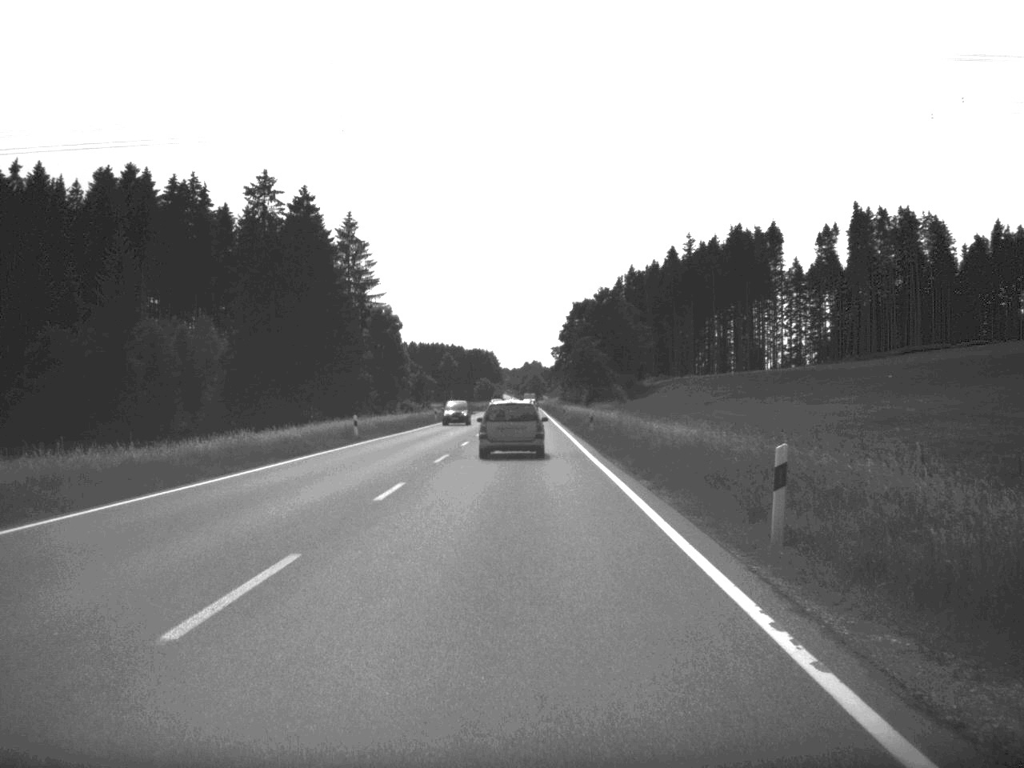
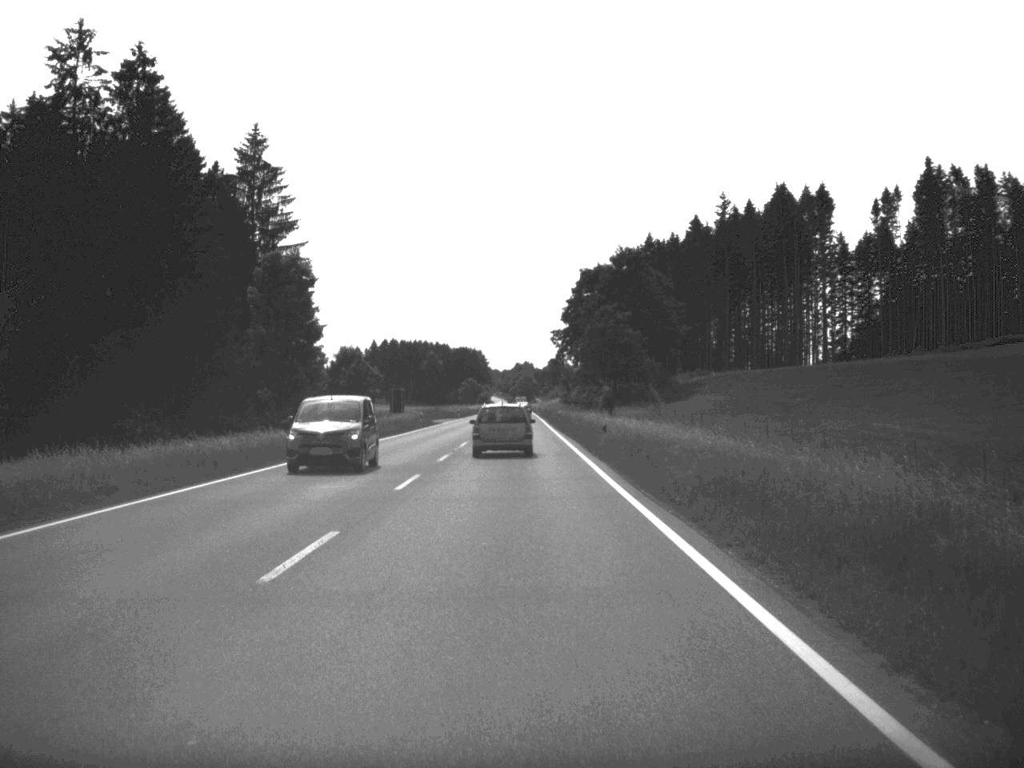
(+0.1, +55.9) m; 0°
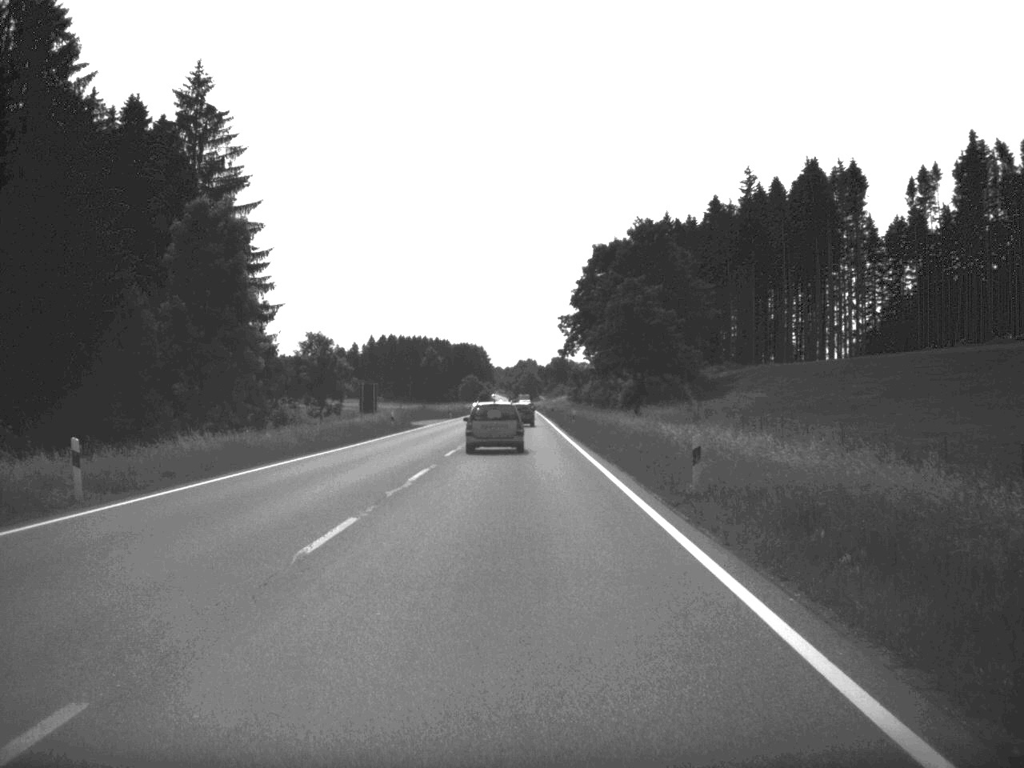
(0.0, +21.6) m; 0°
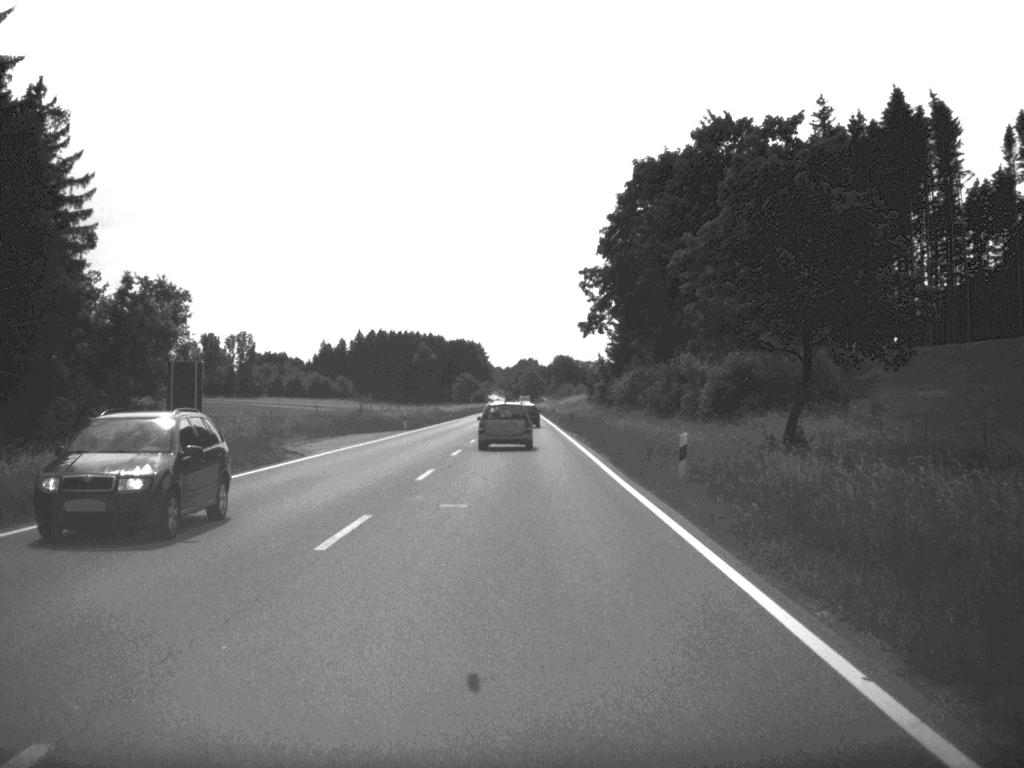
(-0.1, +46.9) m; 0°
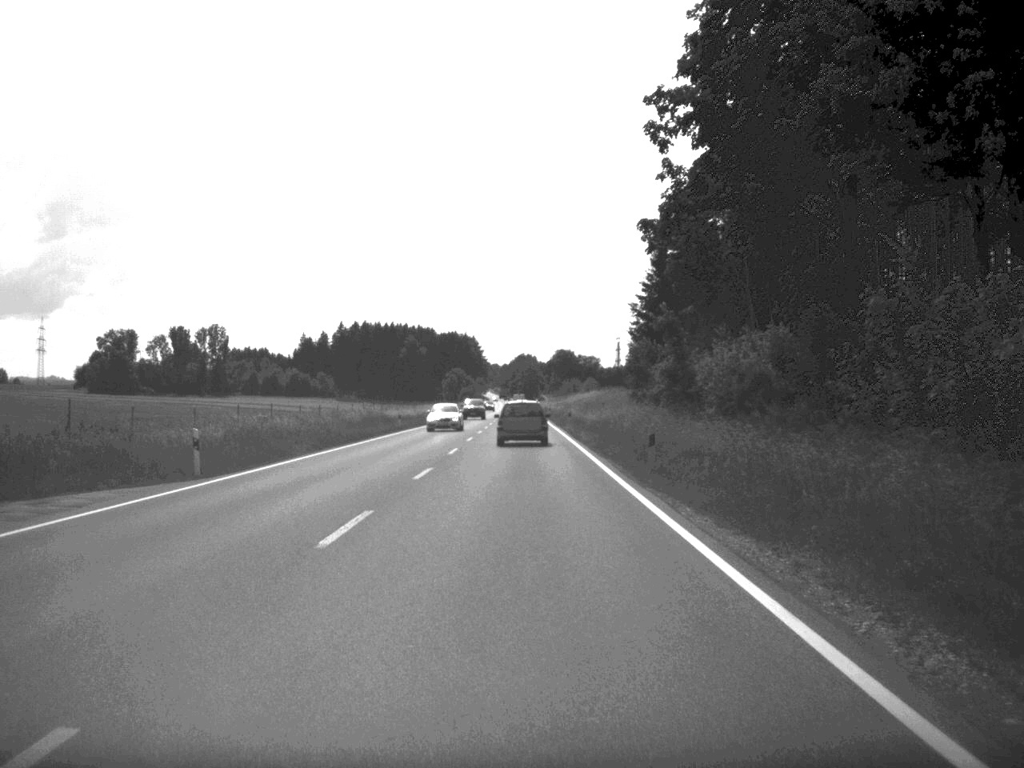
(0.0, +47.1) m; 0°
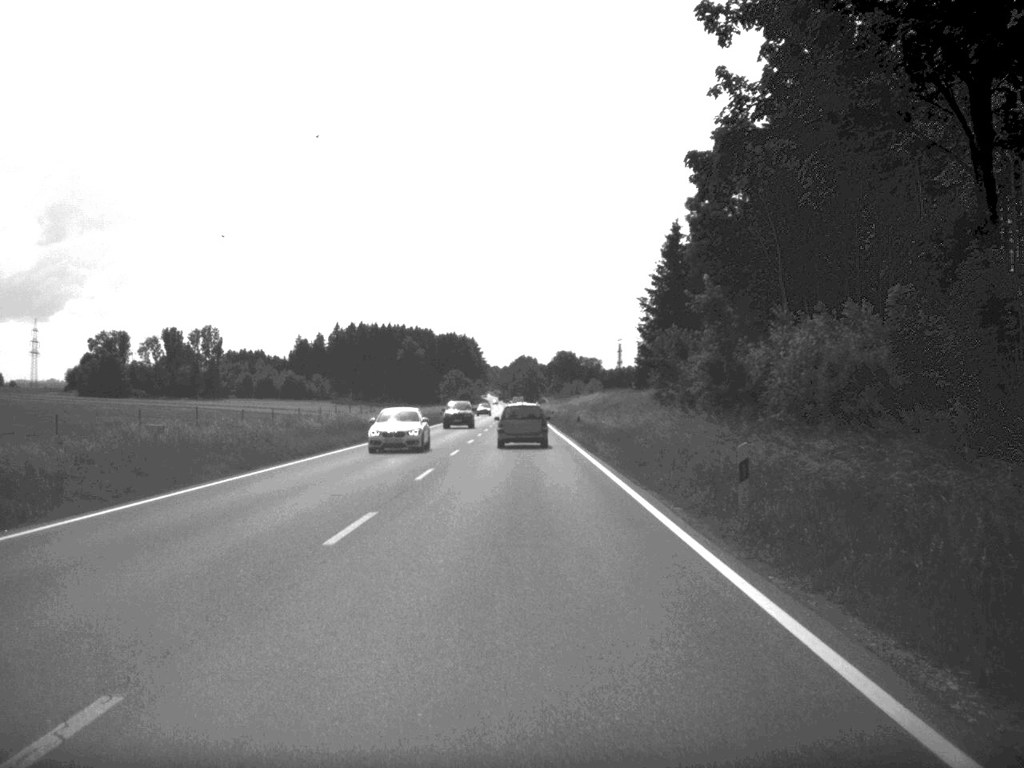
(0.0, +11.2) m; 0°
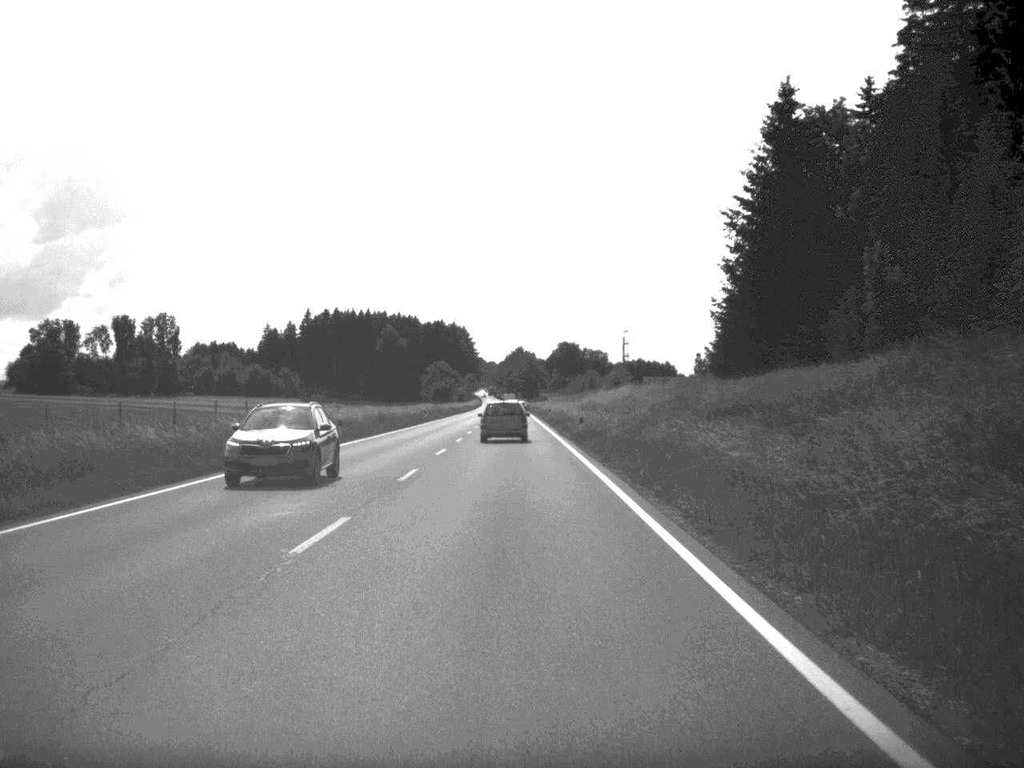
(0.0, +59.8) m; 0°
